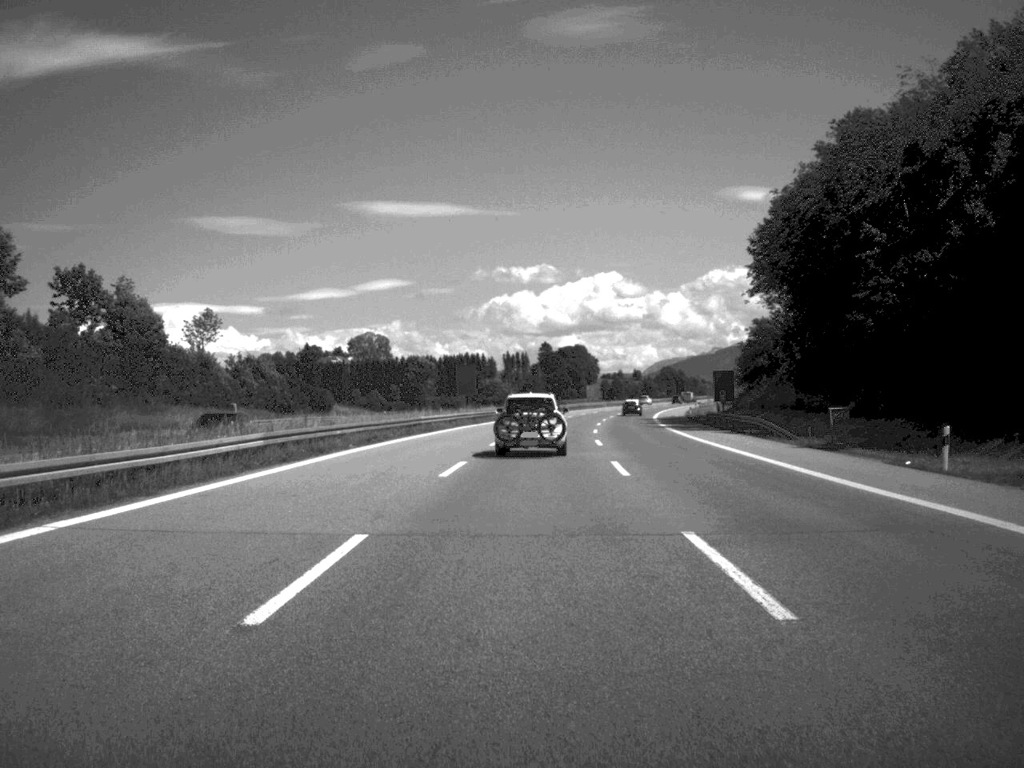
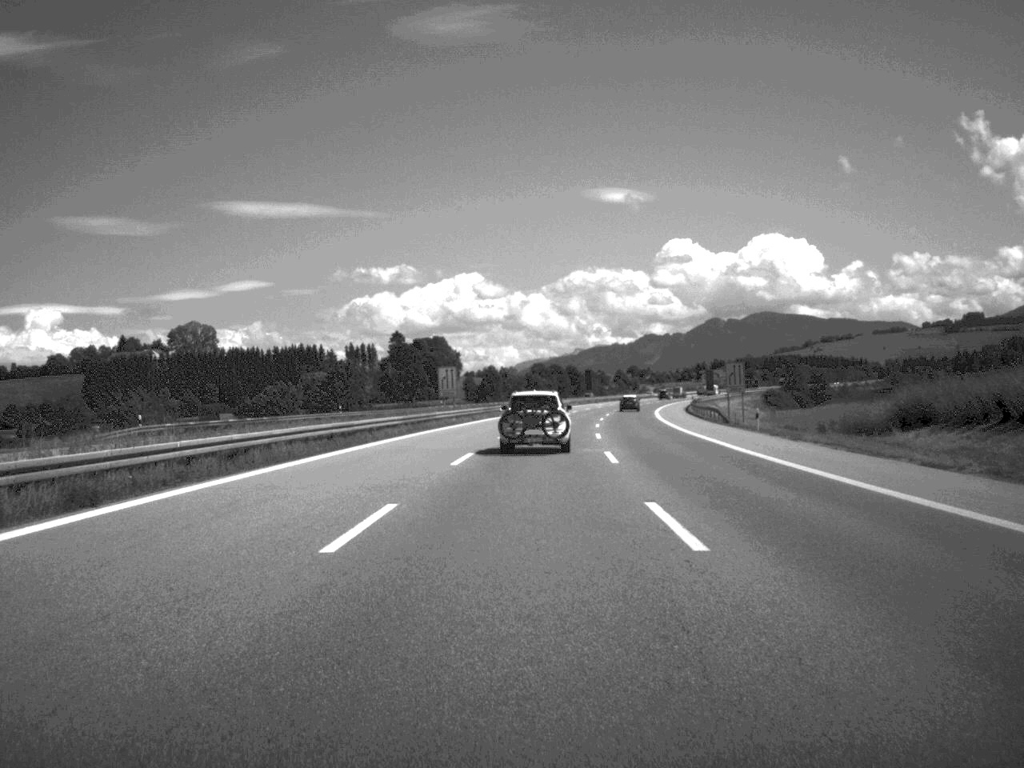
(+6.0, +116.3) m; +6°
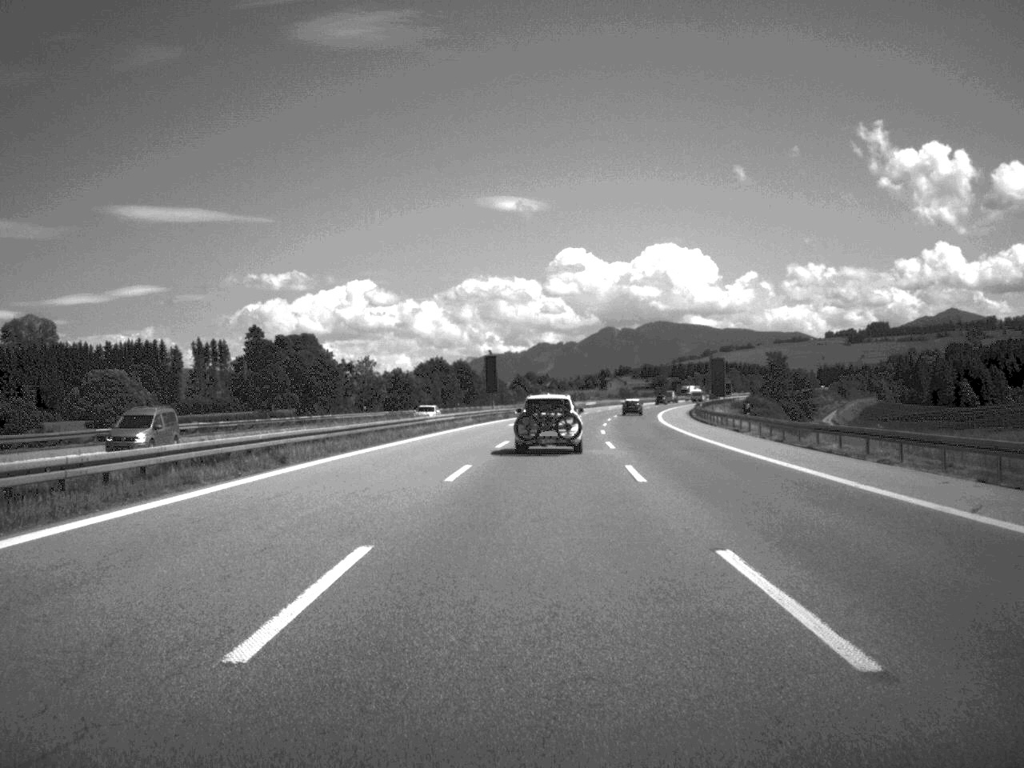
(+3.5, +92.0) m; +5°
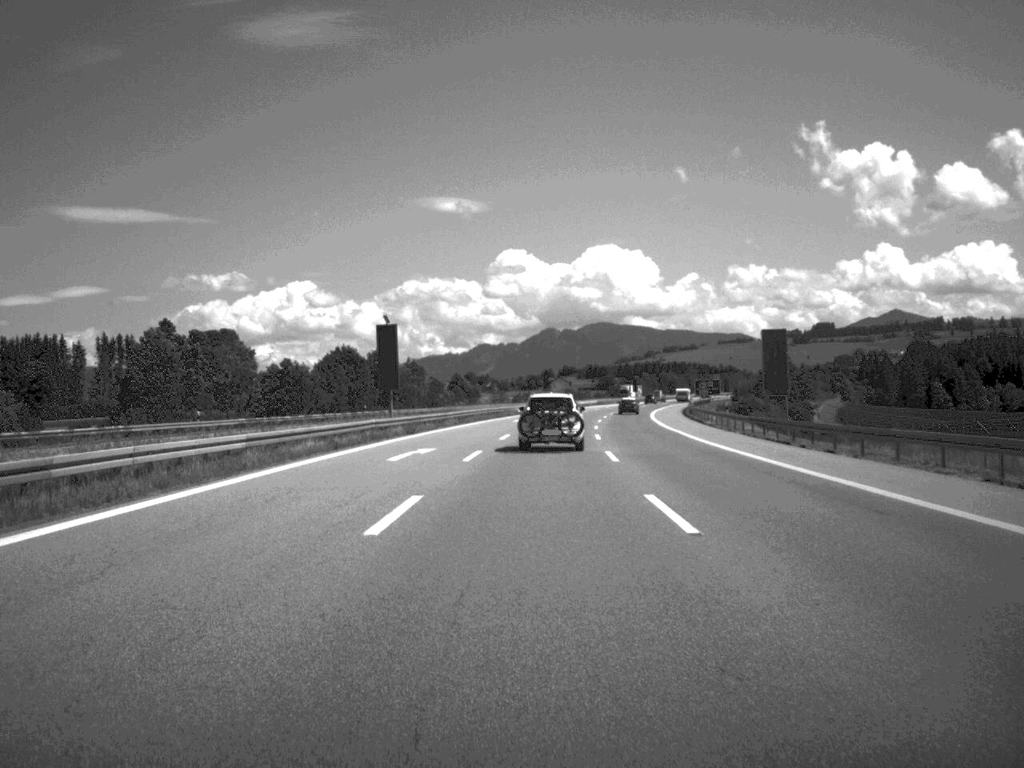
(+1.0, +44.3) m; +3°
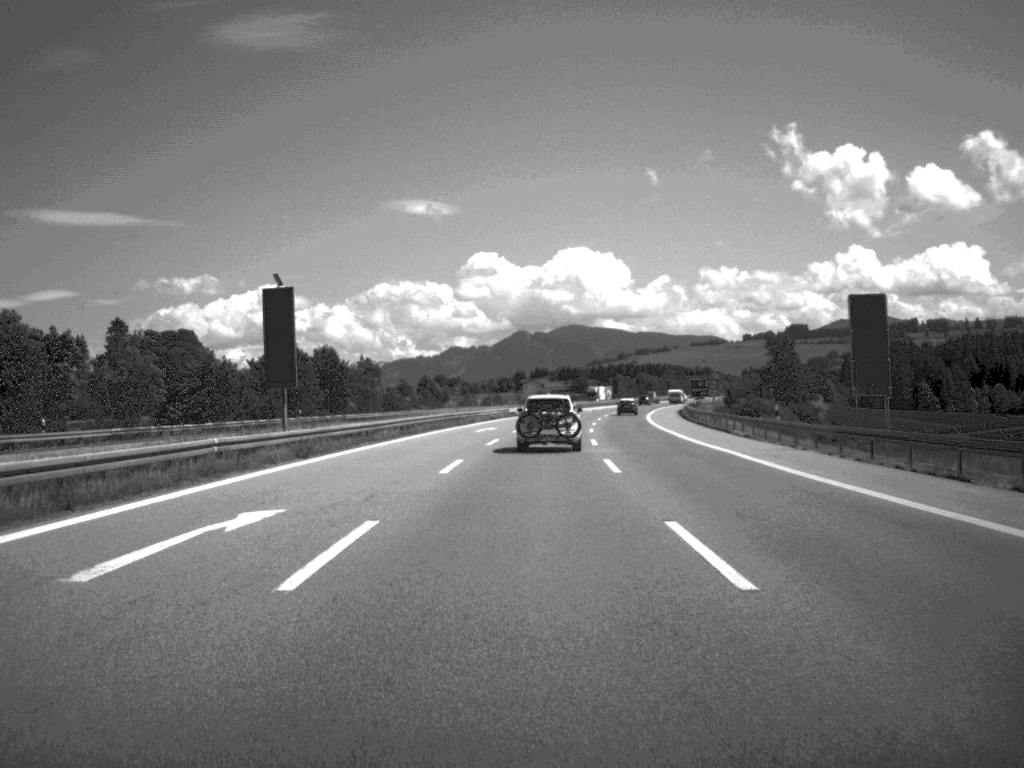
(+0.2, +21.6) m; +1°
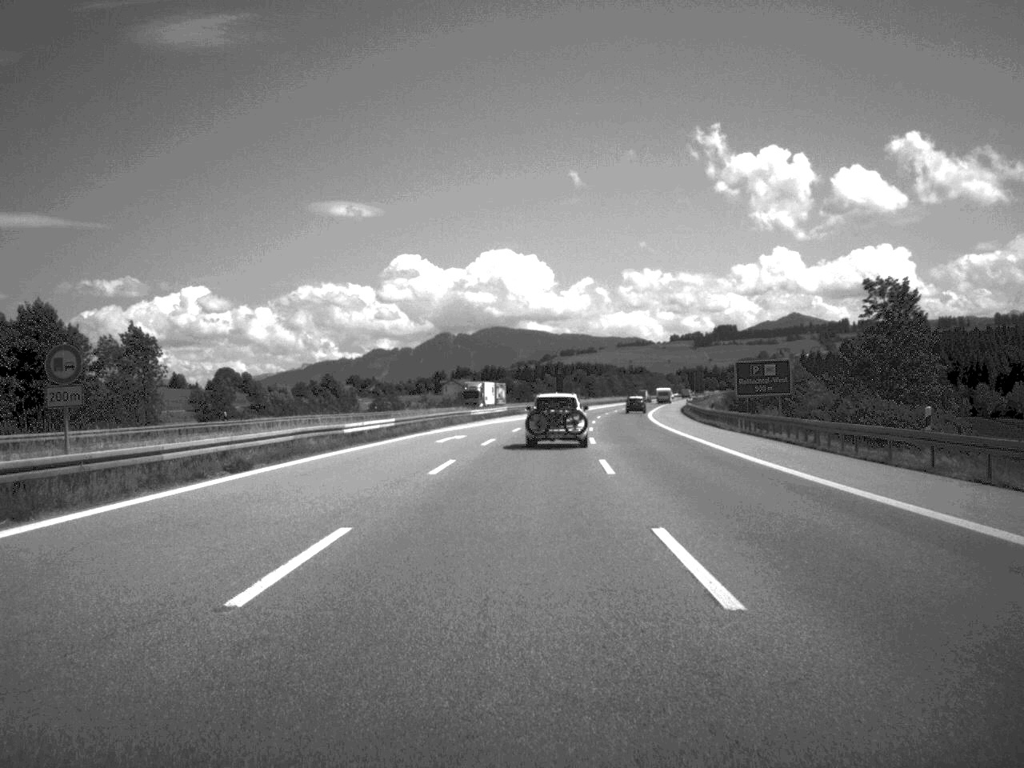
(+2.0, +69.9) m; +3°
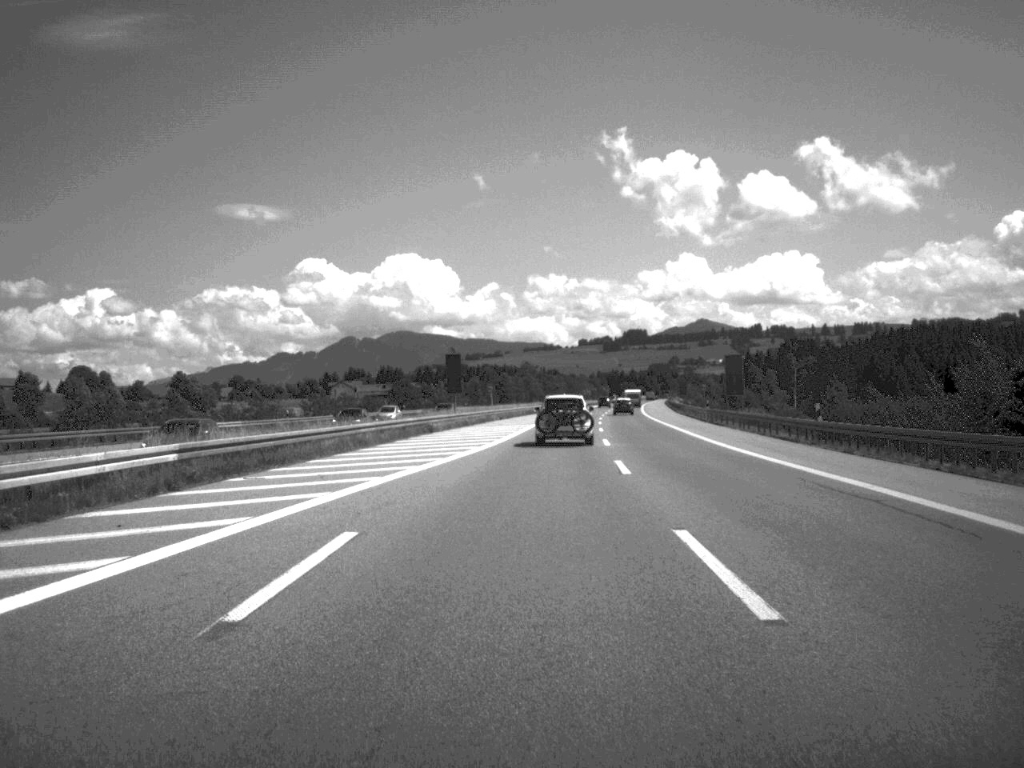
(+3.0, +86.8) m; +4°
